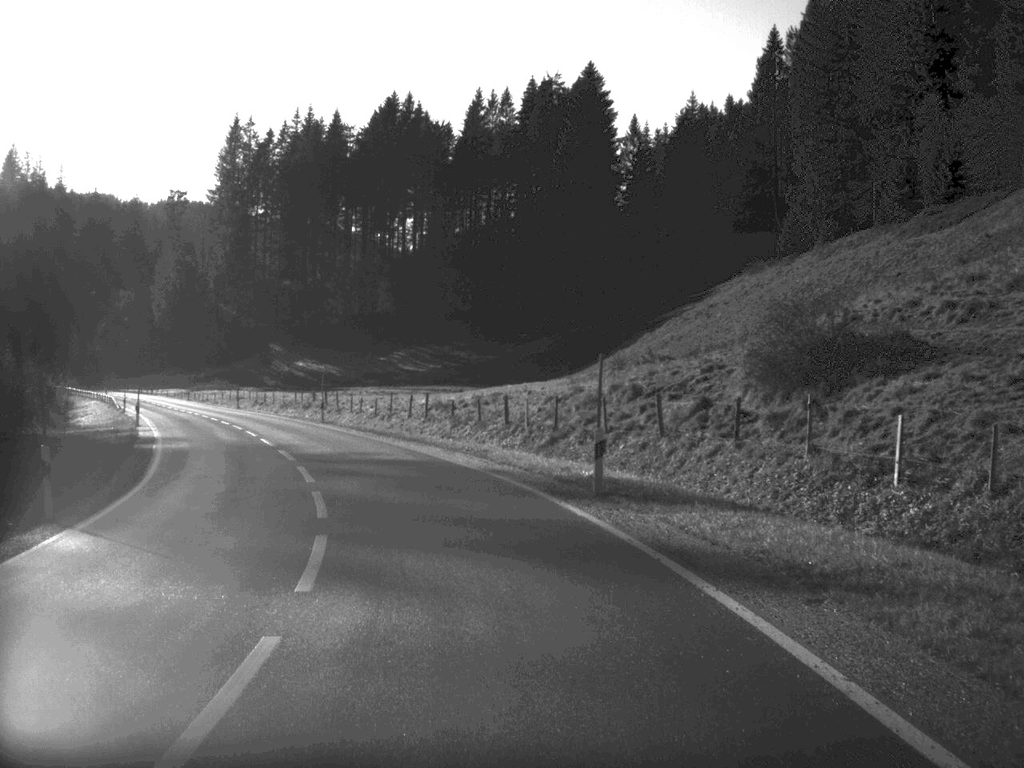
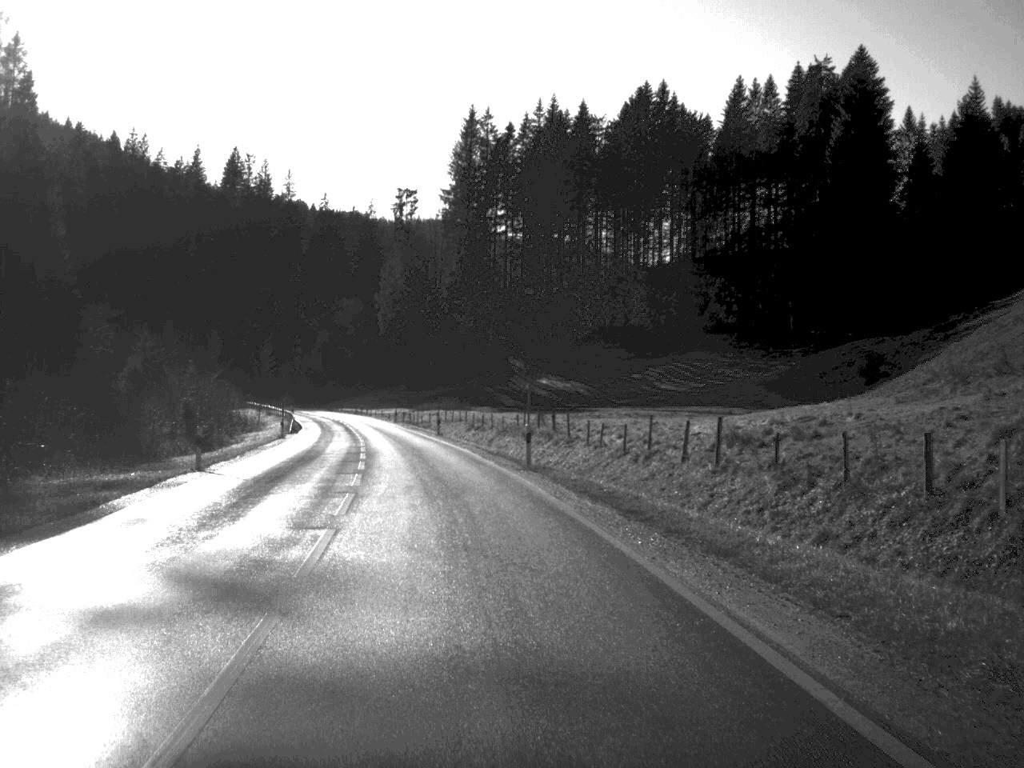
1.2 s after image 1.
(-2.3, +23.1) m; -11°
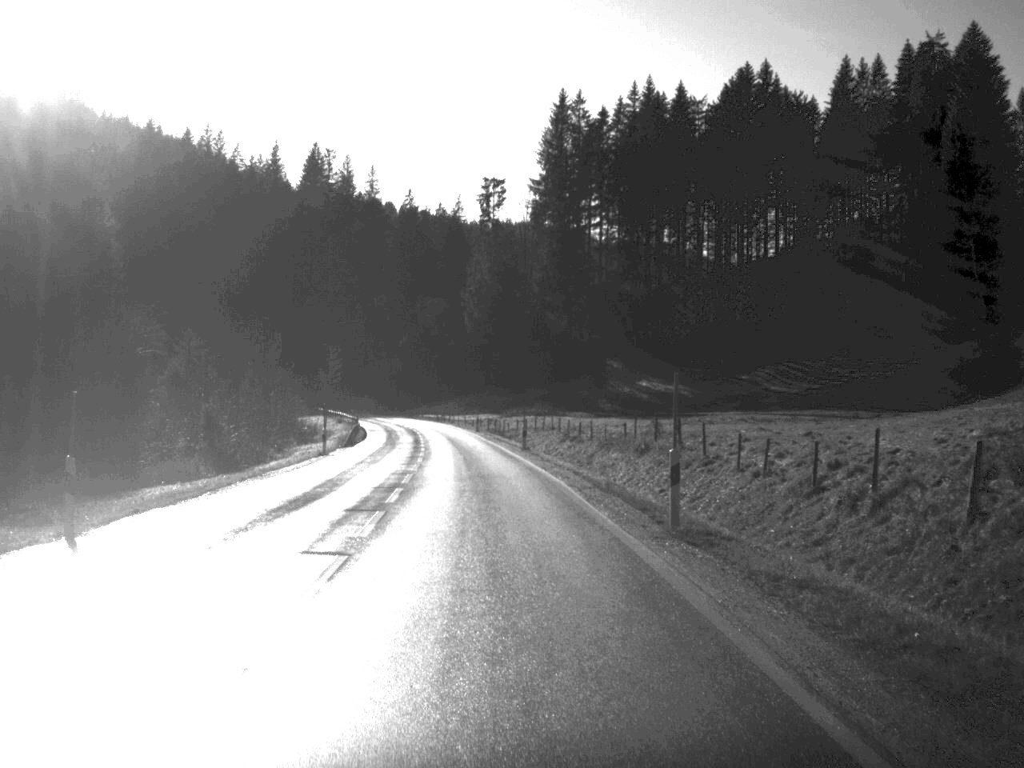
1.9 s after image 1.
(-0.5, +13.9) m; -4°
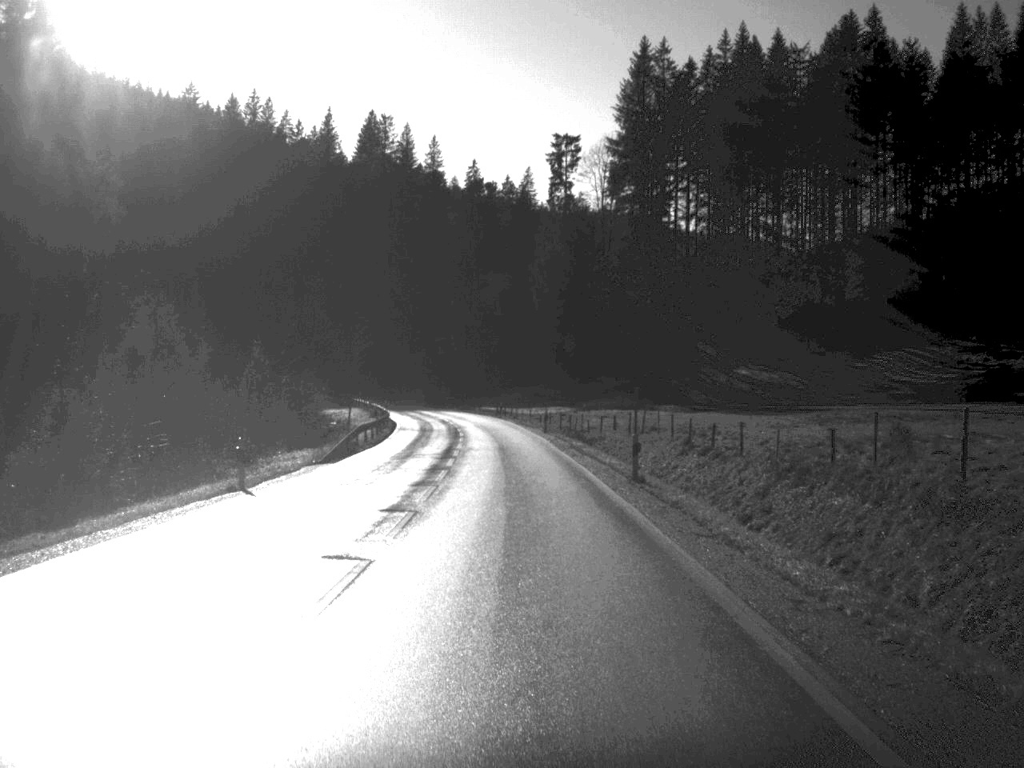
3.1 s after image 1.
(-0.7, +24.6) m; -3°
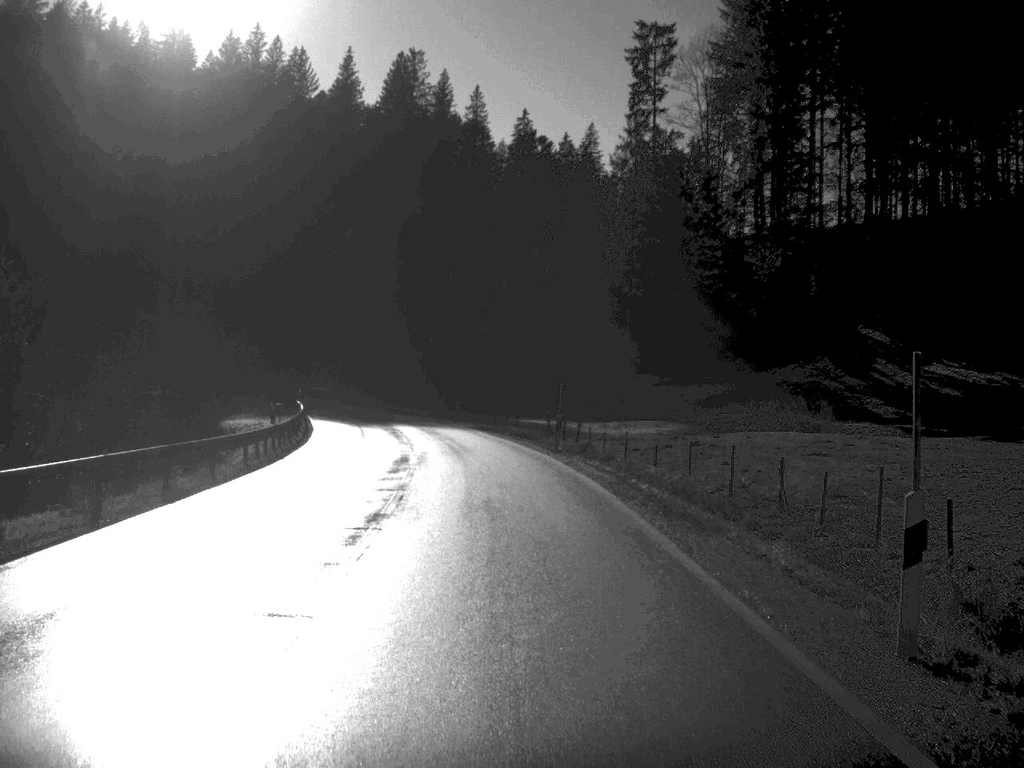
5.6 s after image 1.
(-1.0, +51.6) m; -2°
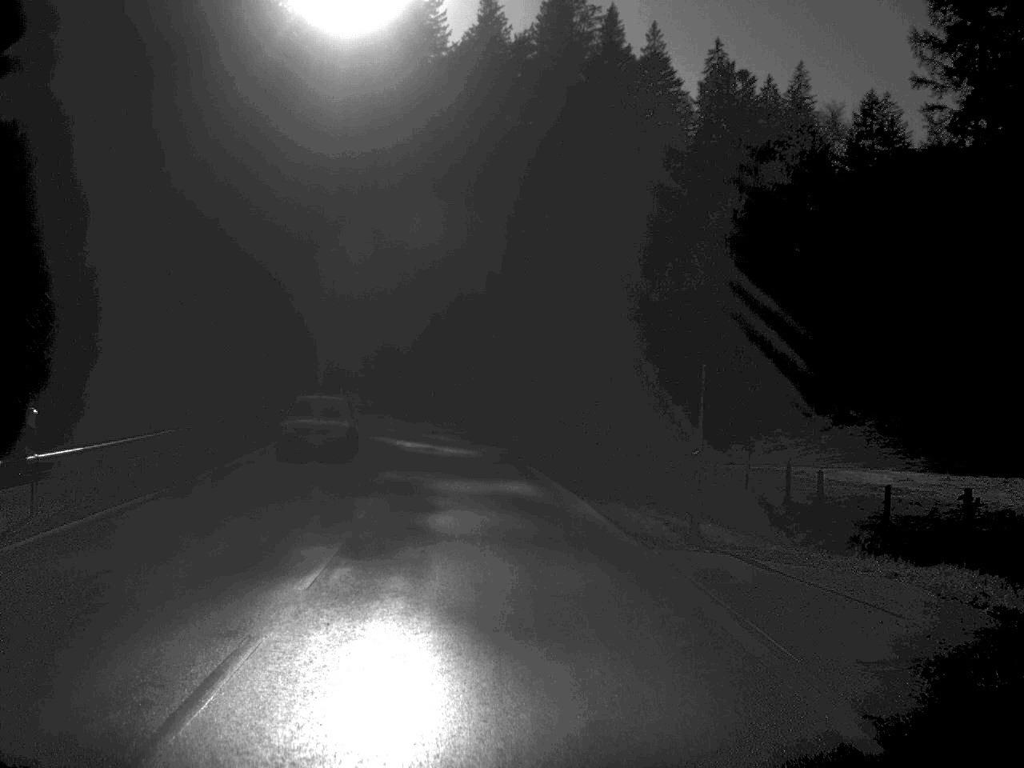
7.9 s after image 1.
(-3.1, +48.4) m; -8°
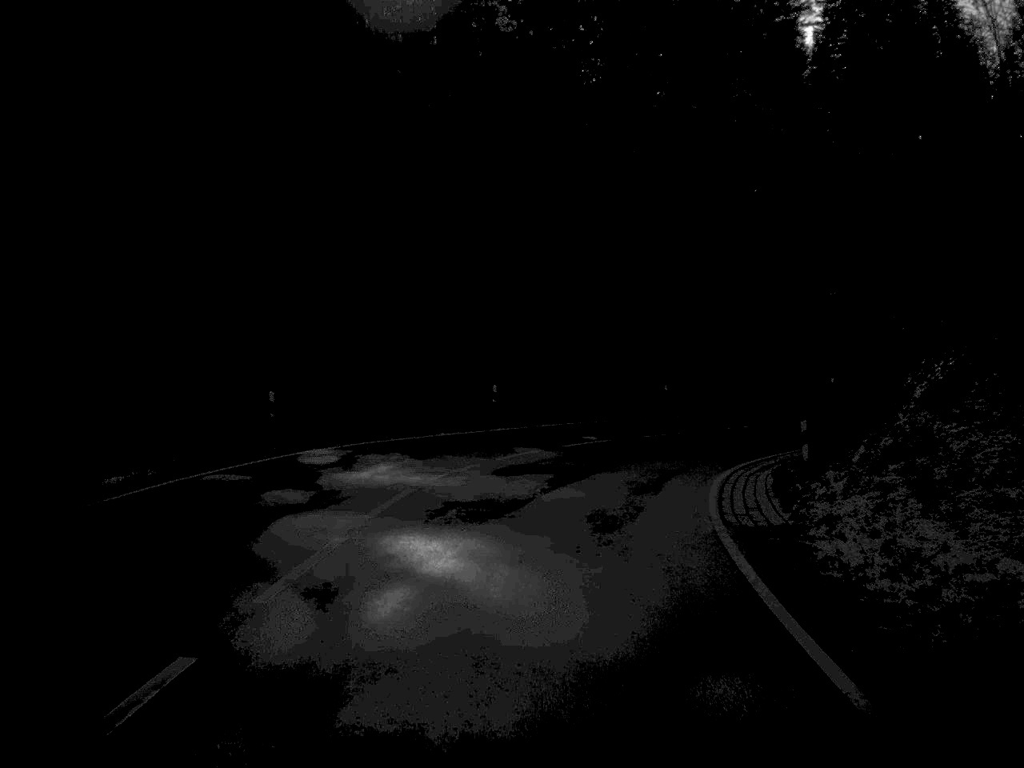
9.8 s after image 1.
(-1.9, +36.8) m; -3°
